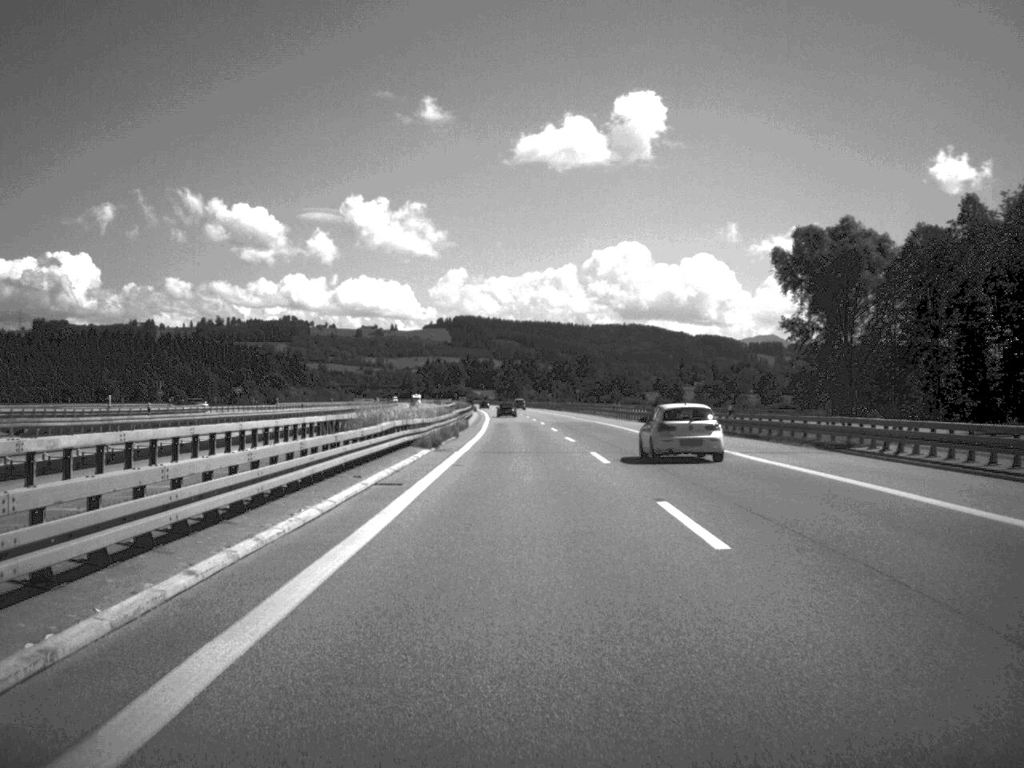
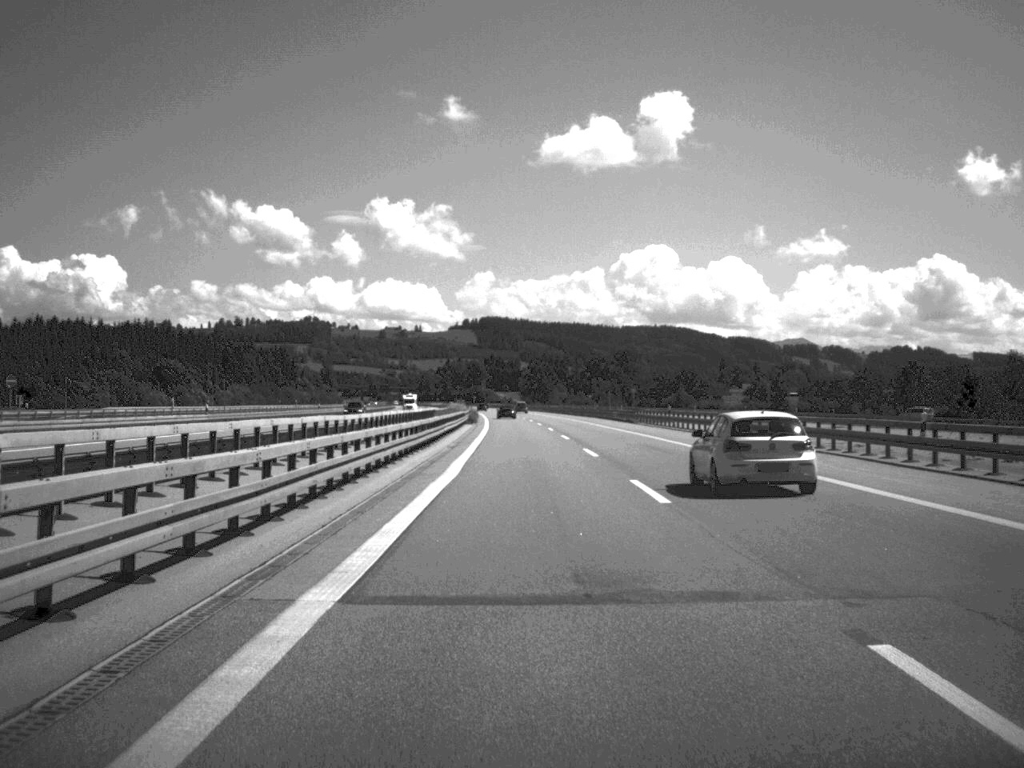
(-1.1, +82.2) m; -1°
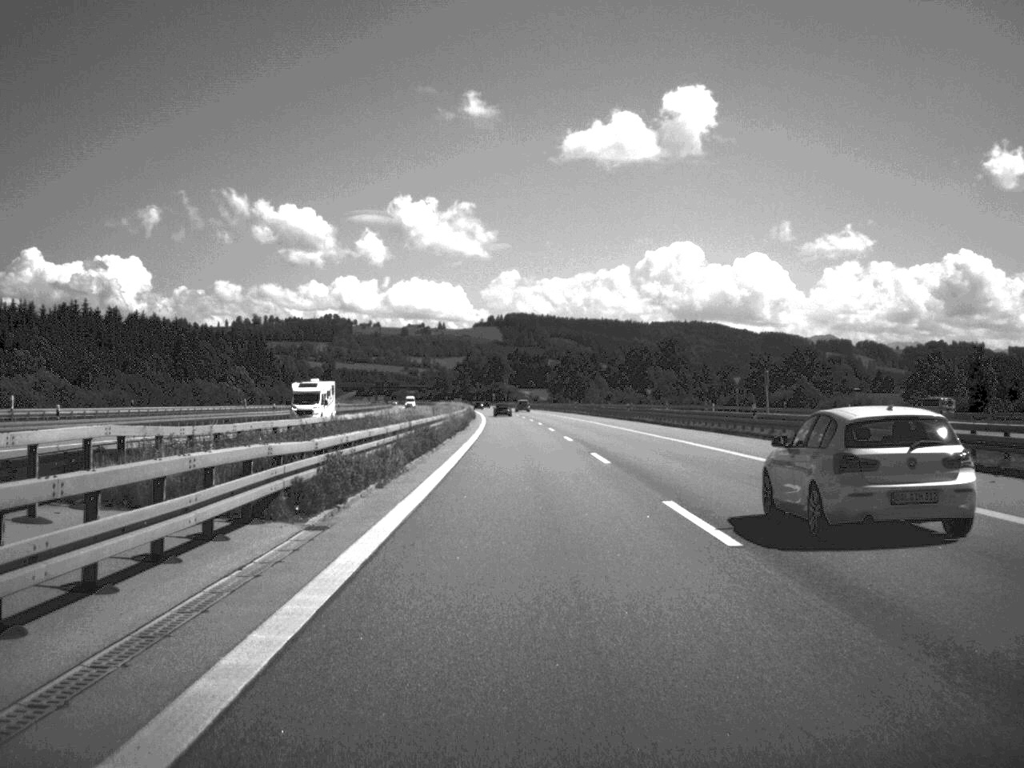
(-0.9, +77.6) m; -1°
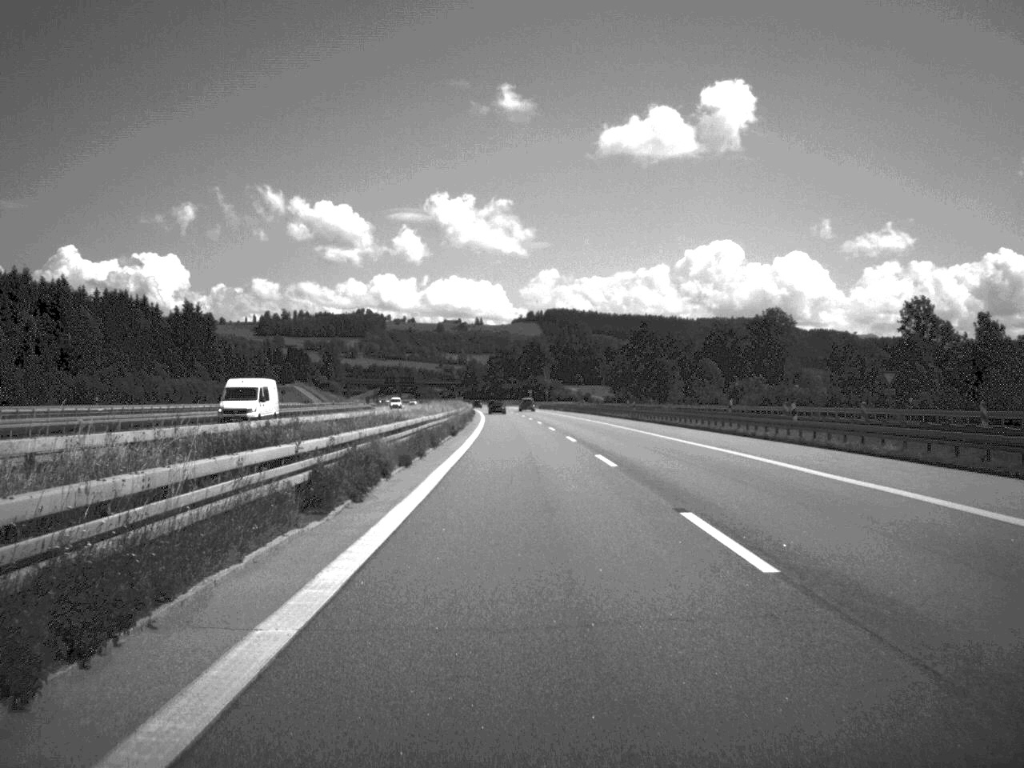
(-2.1, +108.4) m; -2°
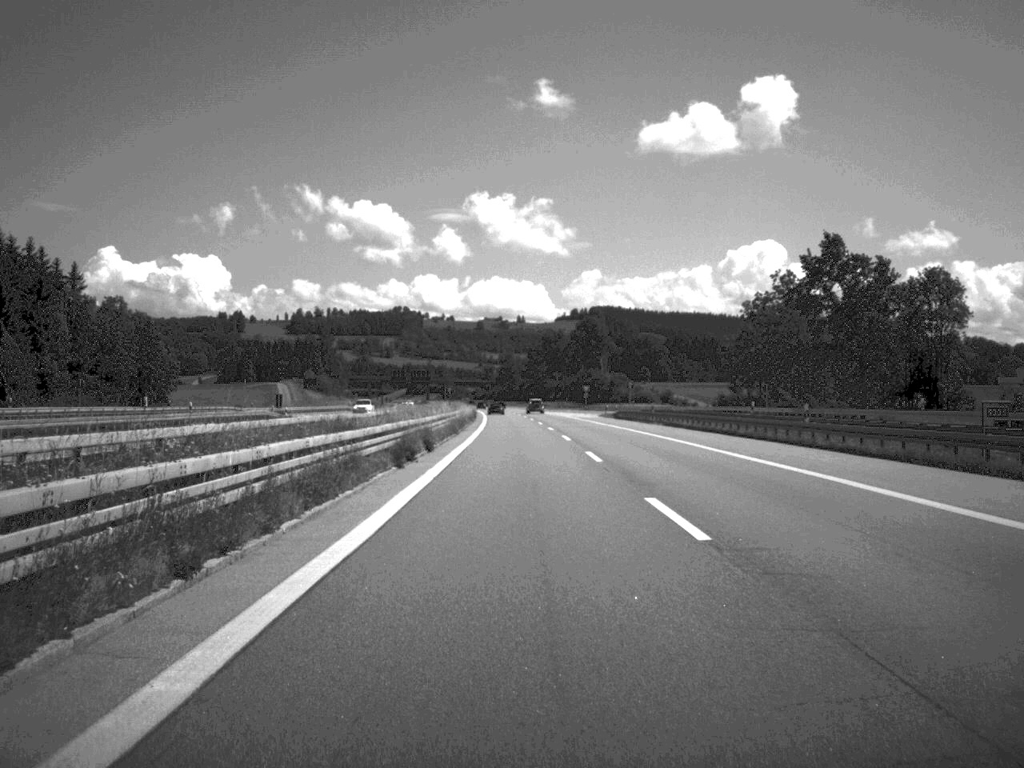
(-1.8, +104.3) m; -2°
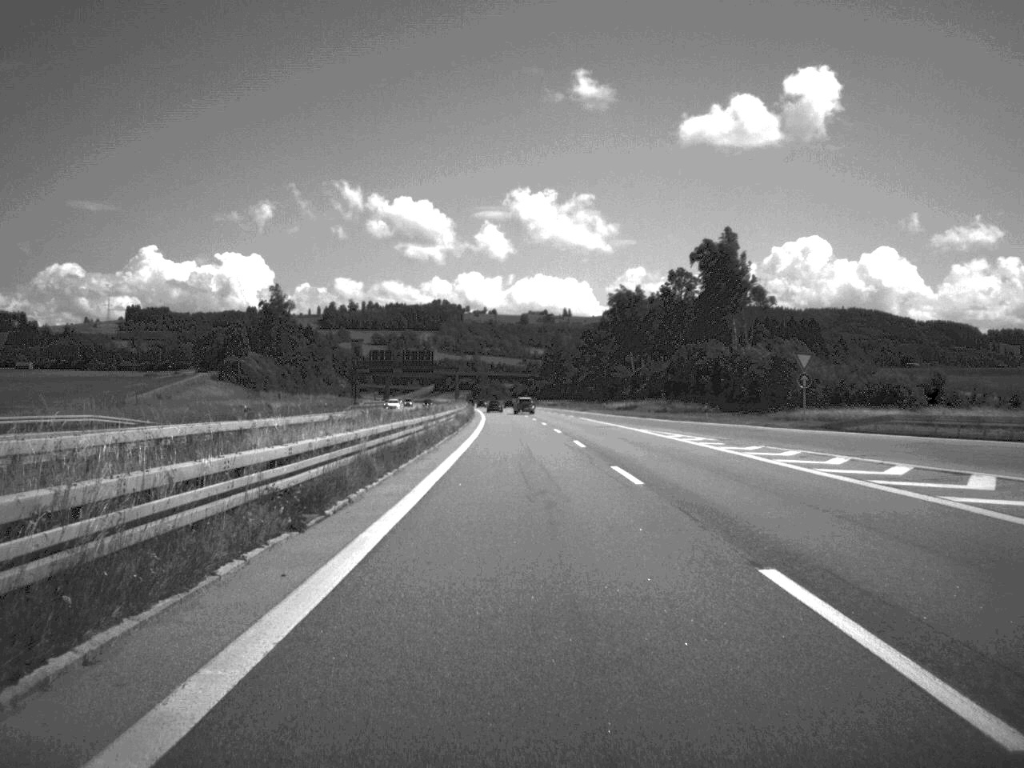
(-2.8, +132.8) m; -2°
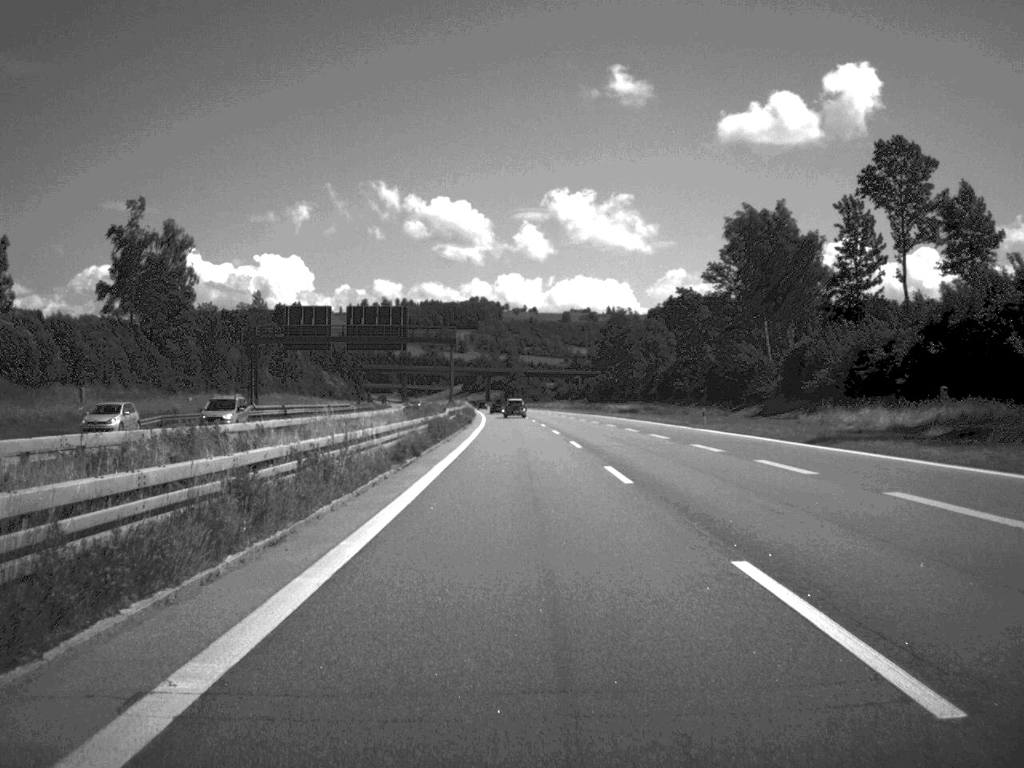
(-1.9, +106.0) m; -2°
